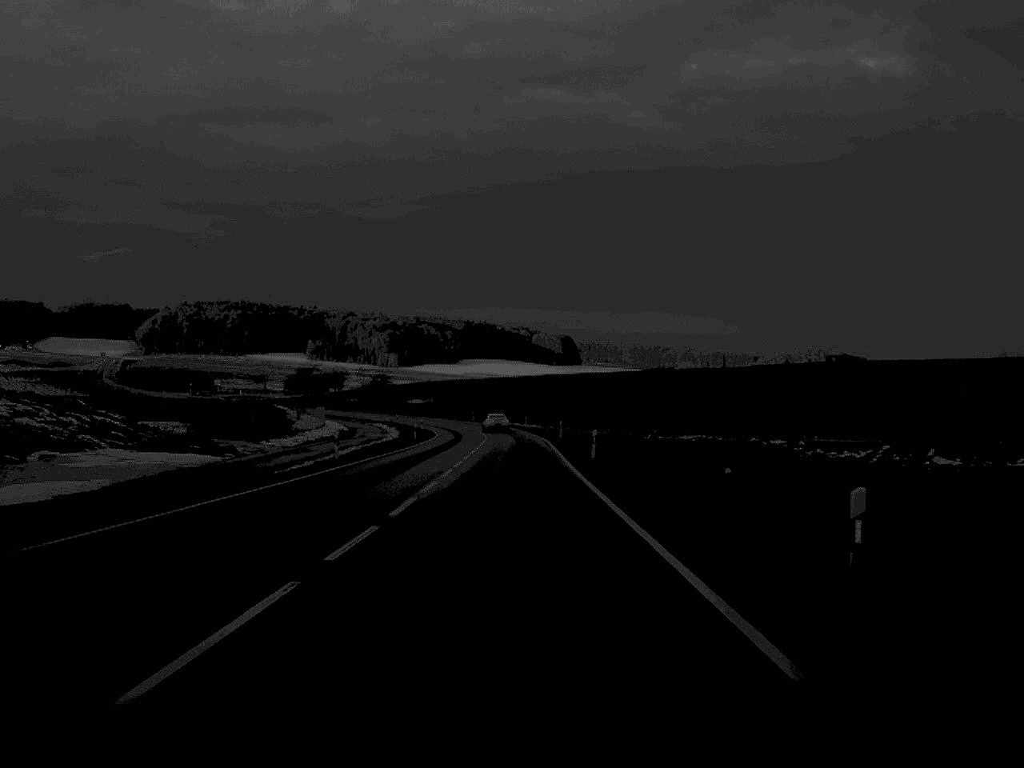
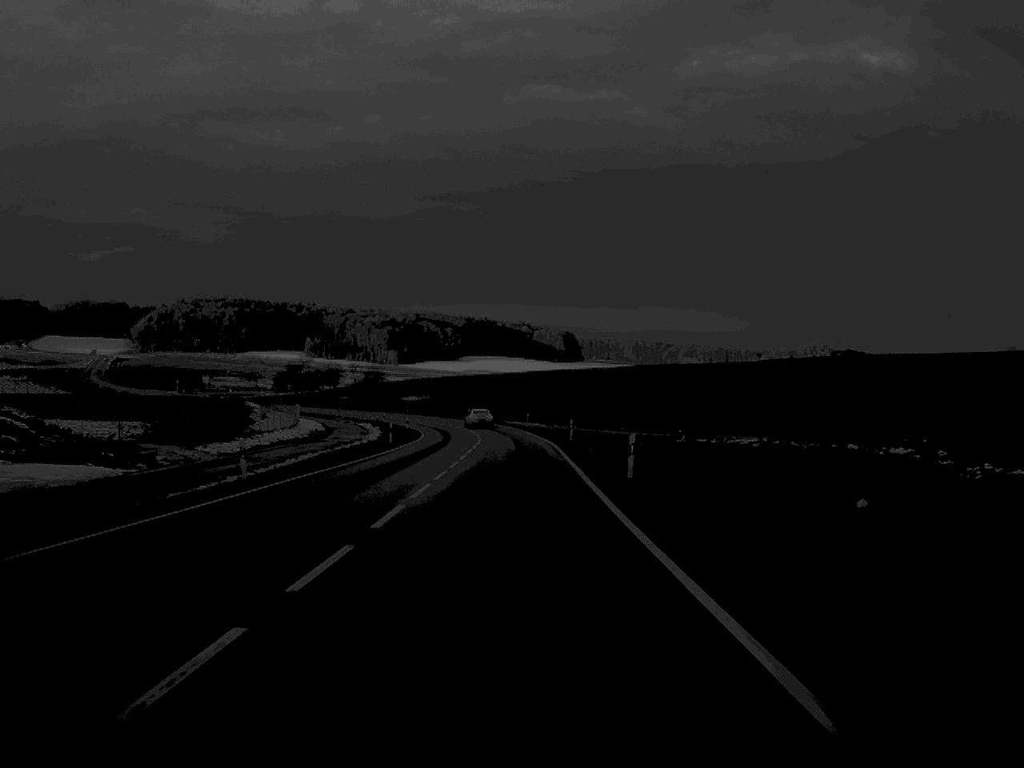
(0.0, +14.7) m; 0°
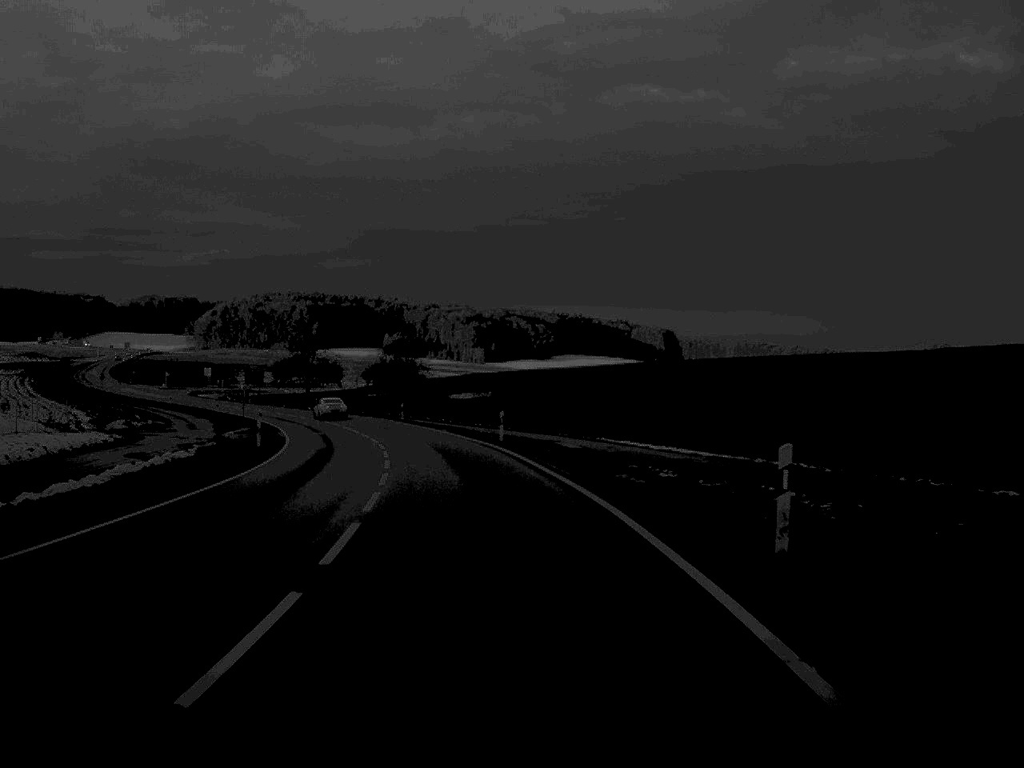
(-1.5, +82.5) m; -5°
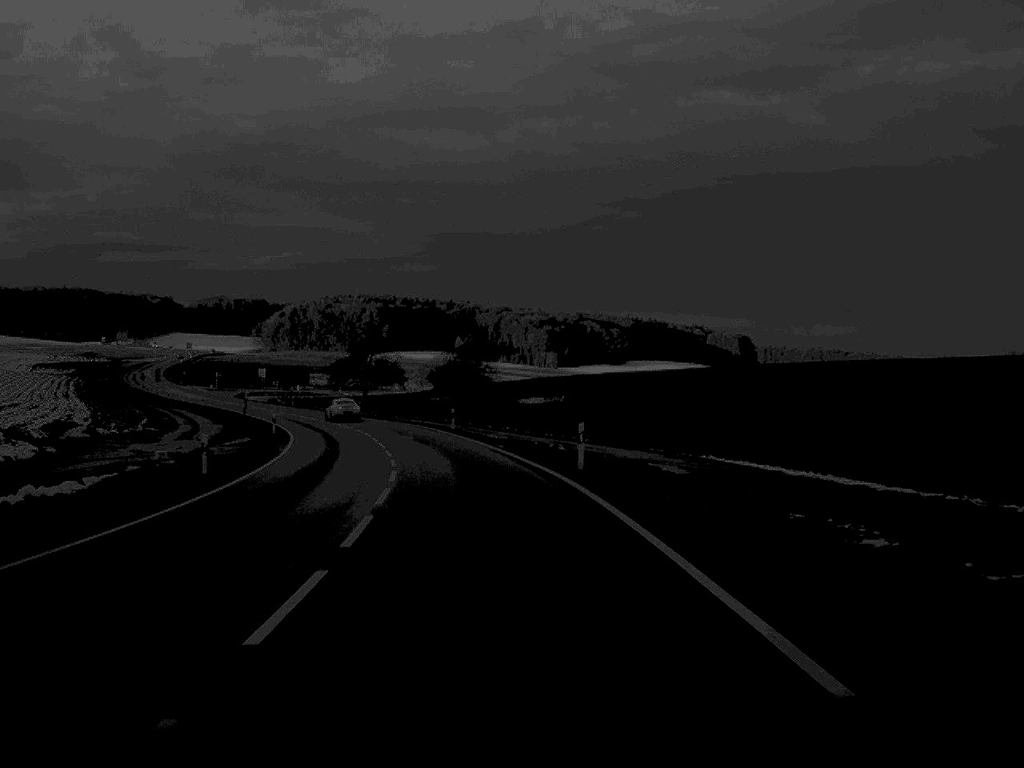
(-0.5, +16.2) m; -3°
